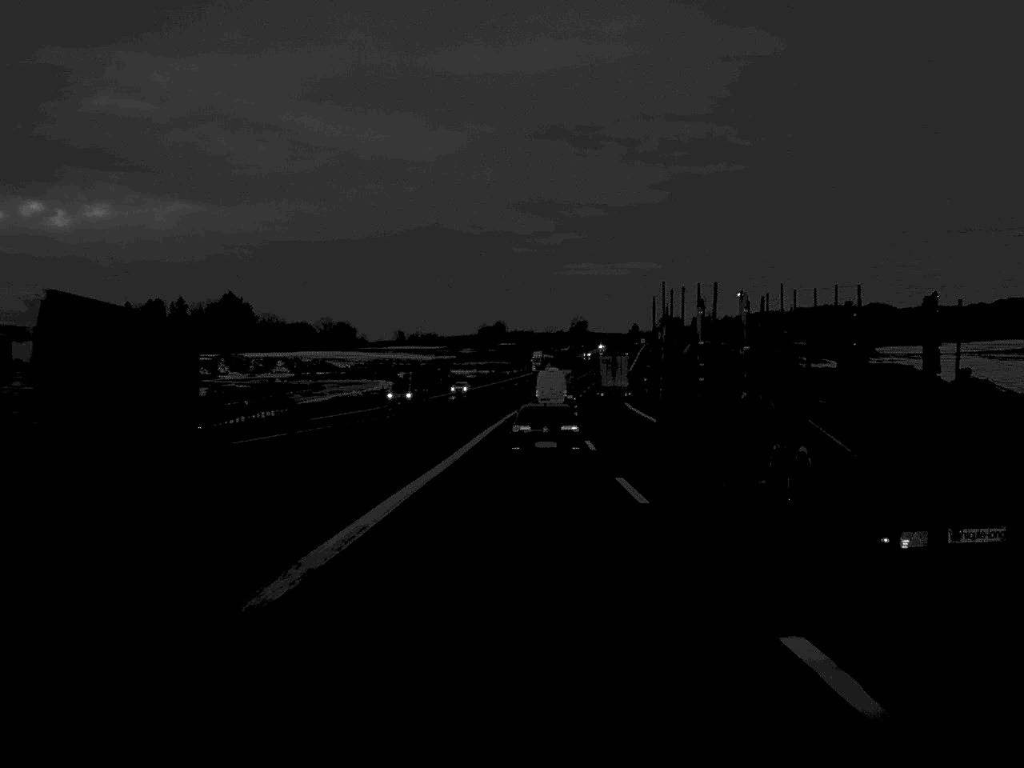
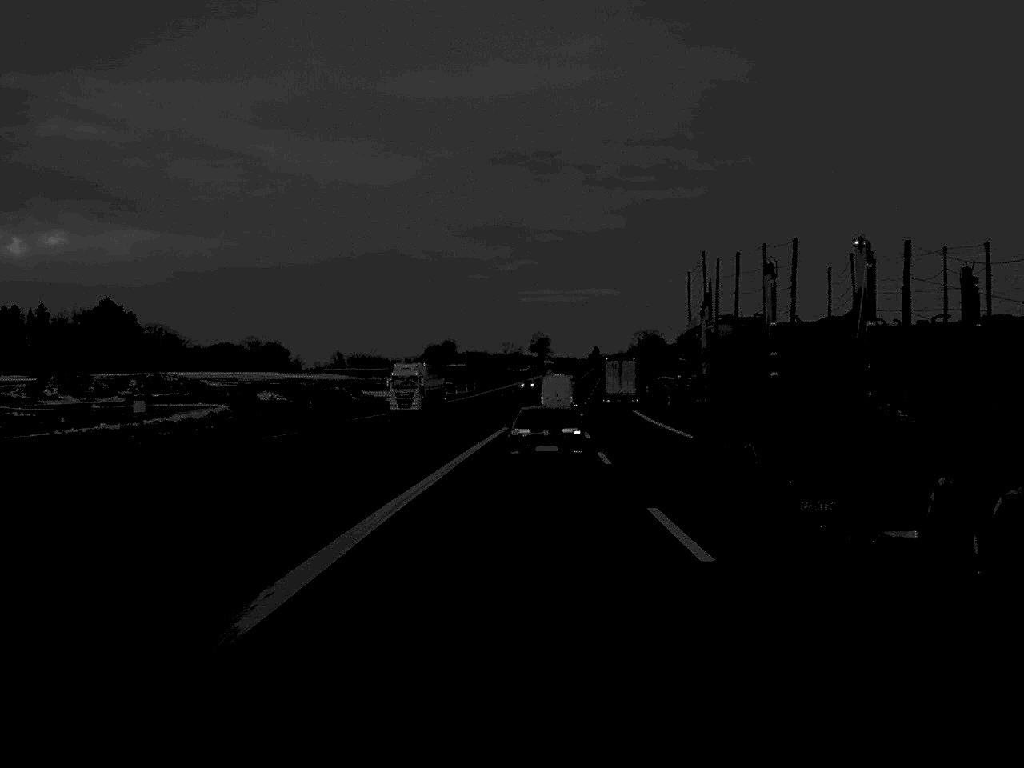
(+1.3, +78.3) m; +2°
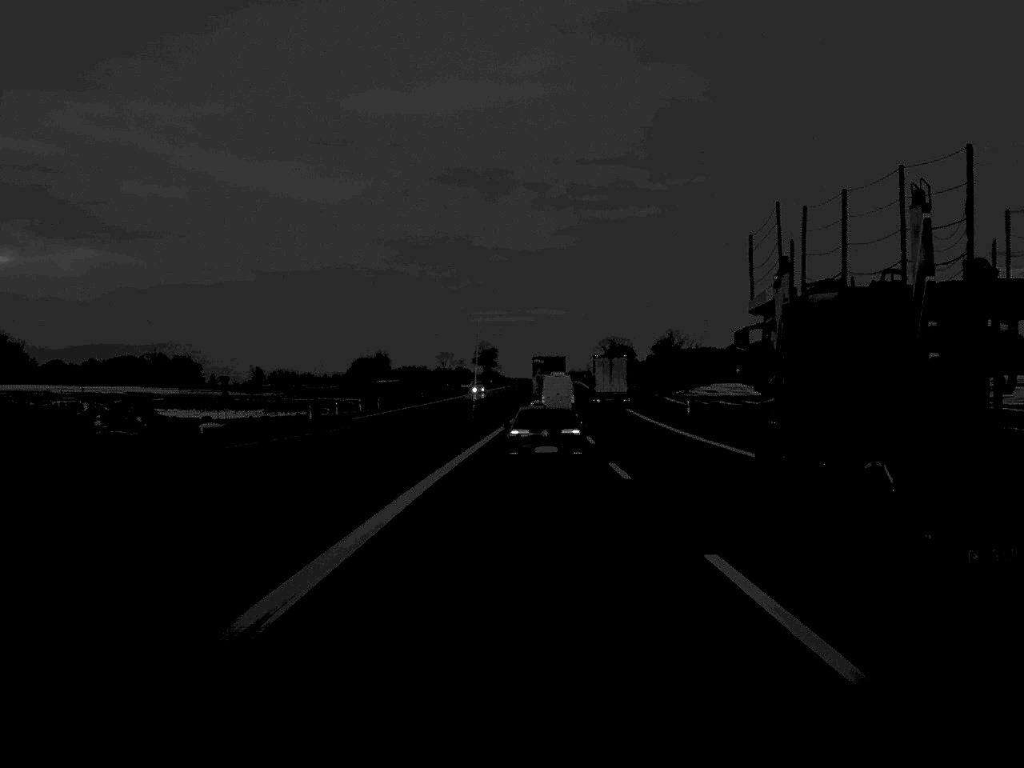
(+1.5, +77.2) m; +2°
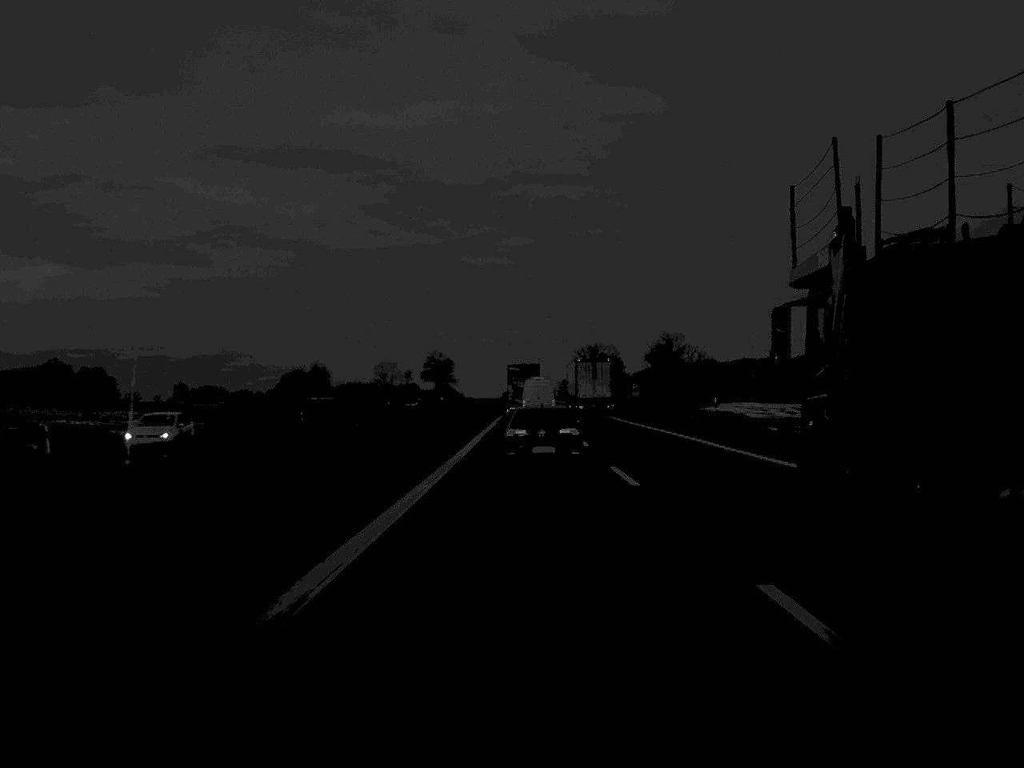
(+1.1, +74.2) m; +2°
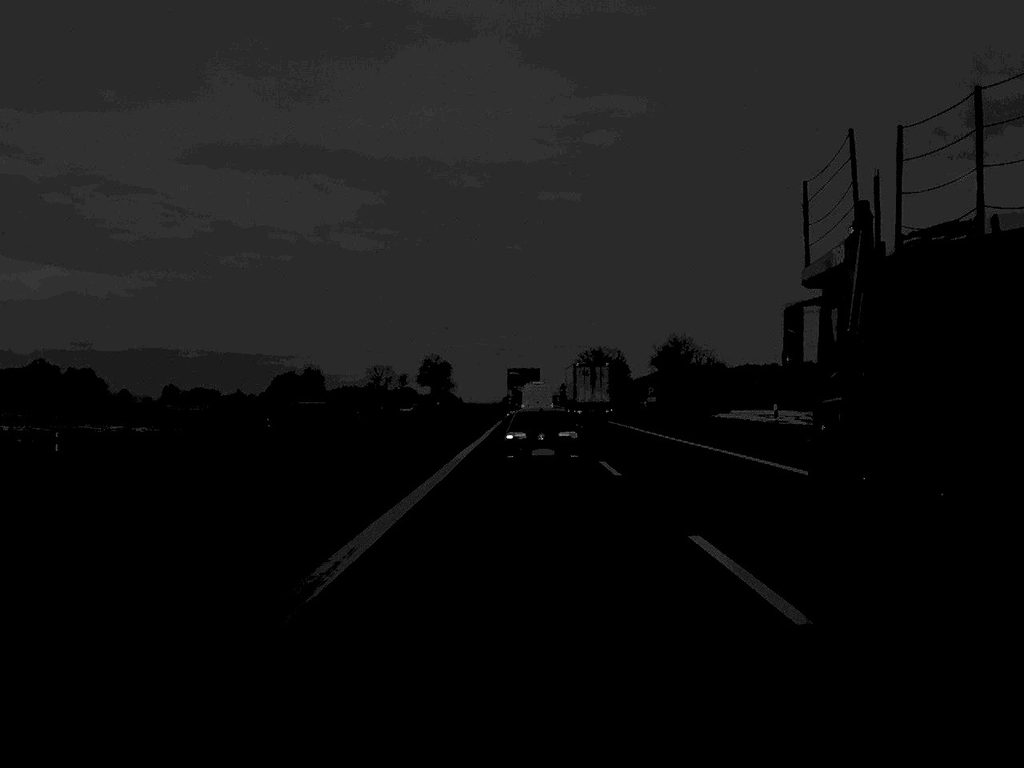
(0.0, +13.9) m; 0°
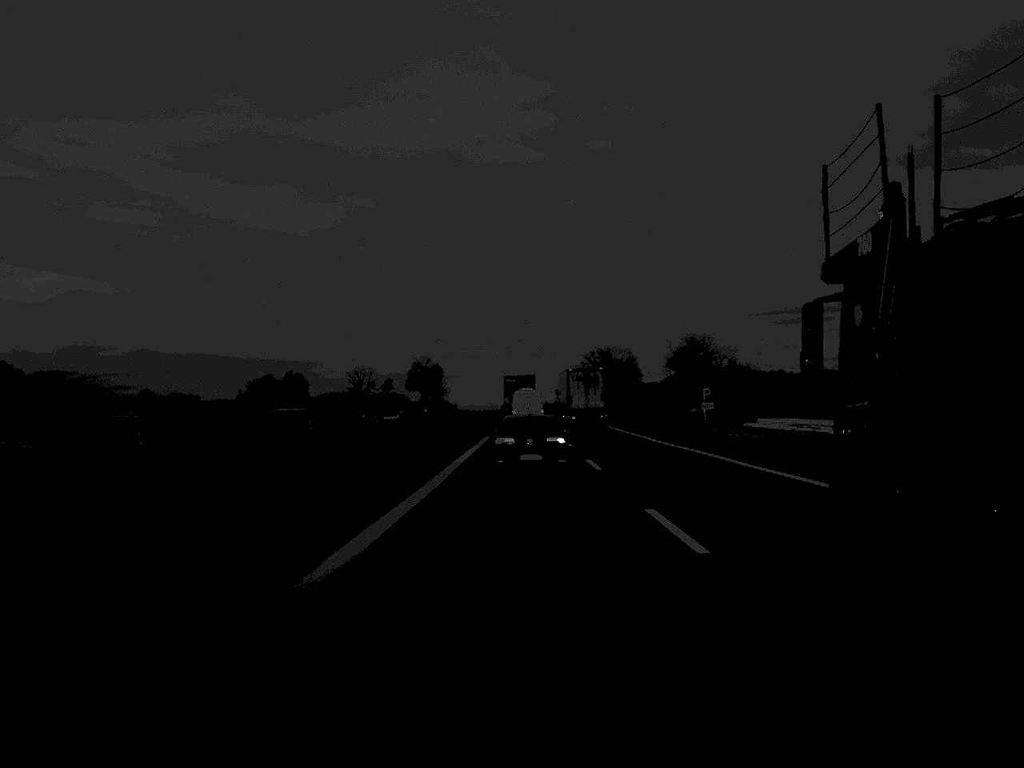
(0.0, +31.0) m; 0°
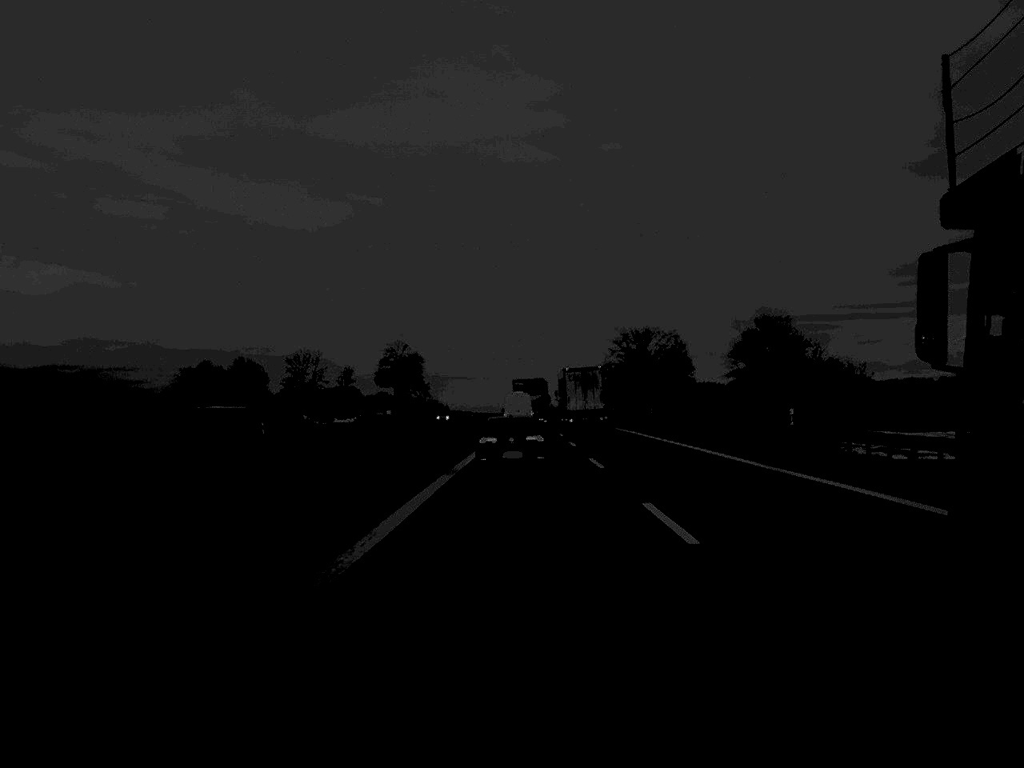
(-0.1, +71.2) m; 0°
